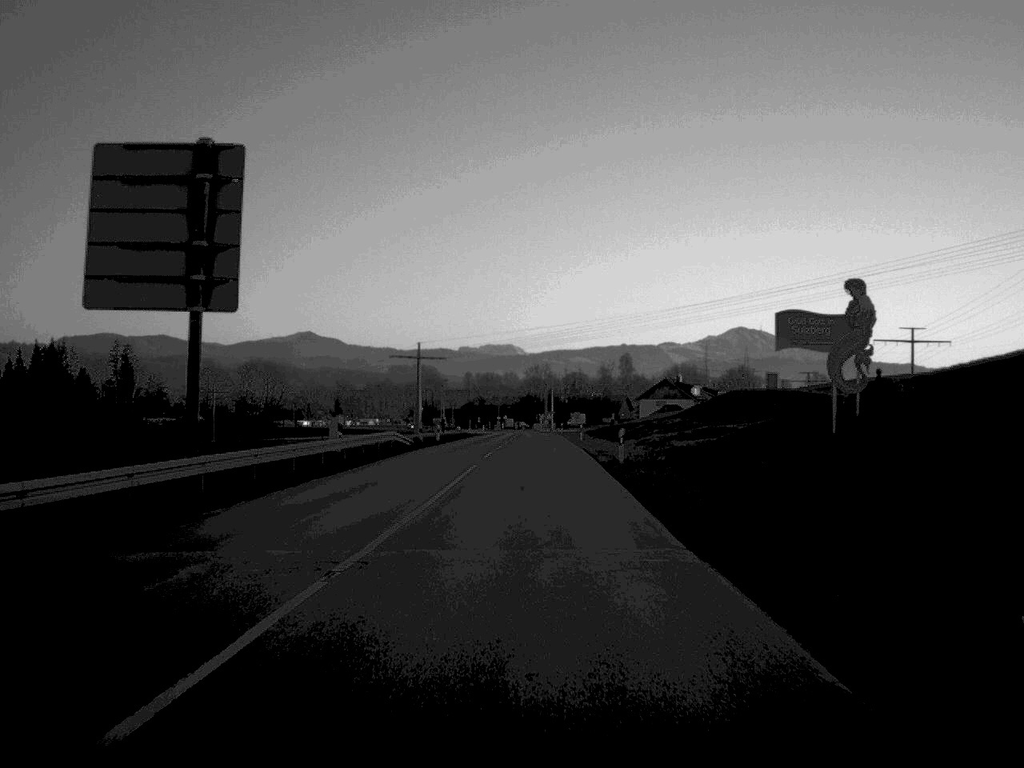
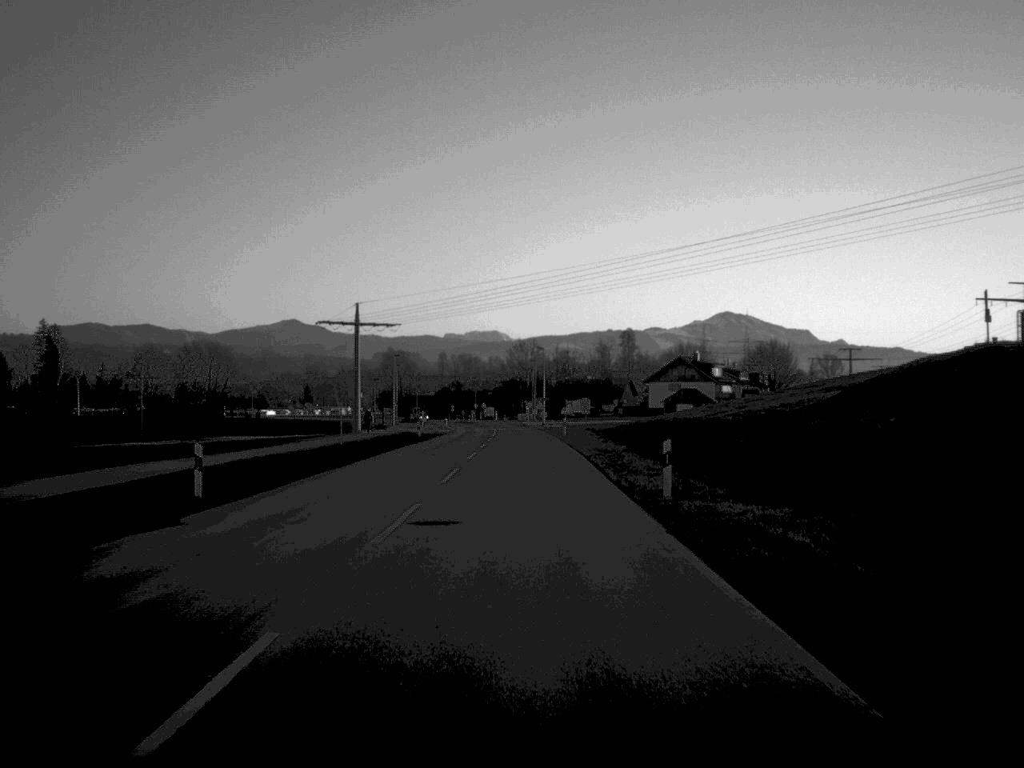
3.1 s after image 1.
(+0.5, +51.2) m; 0°
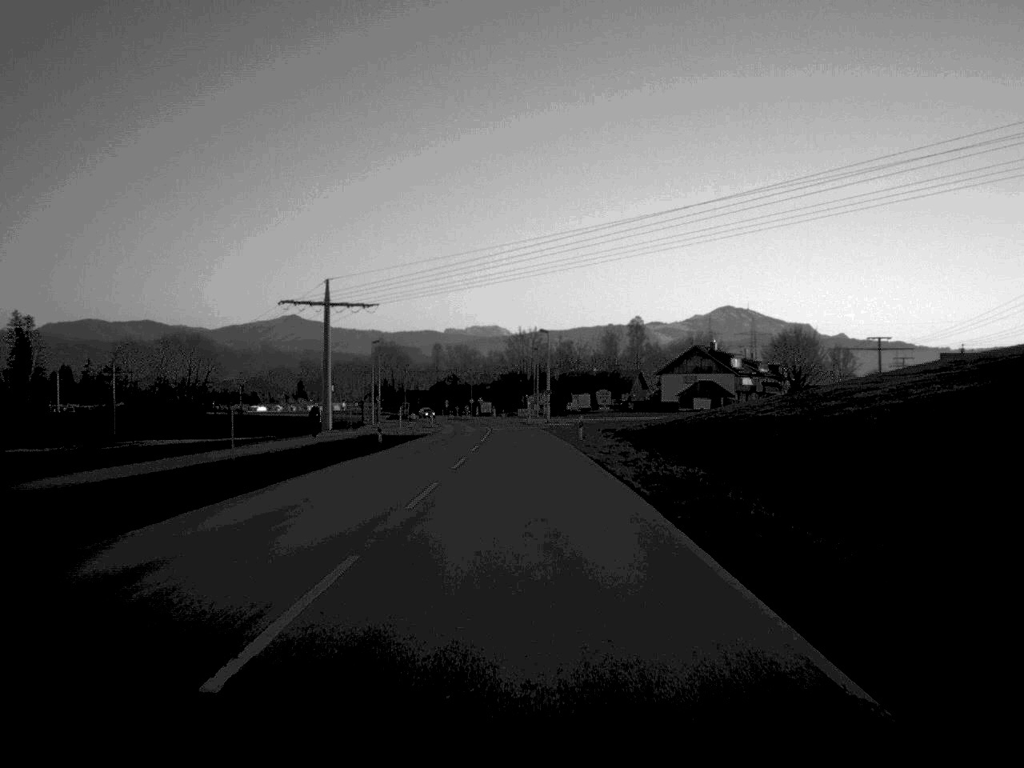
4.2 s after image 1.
(0.0, +19.9) m; 0°
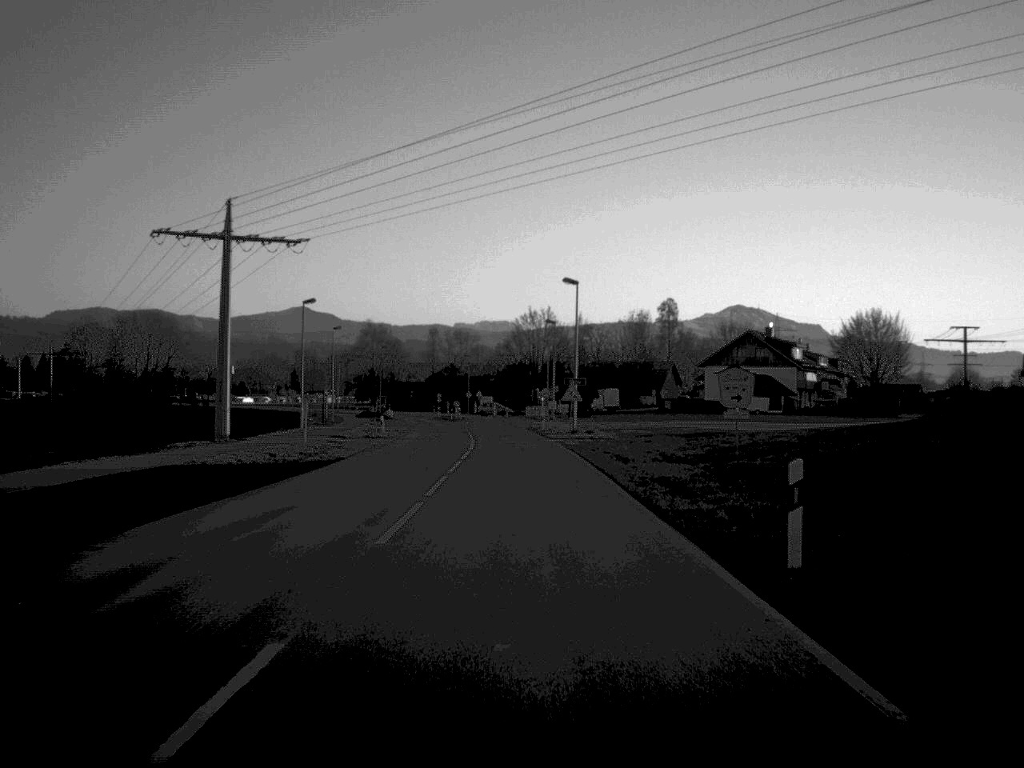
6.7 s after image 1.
(-0.1, +40.4) m; 0°
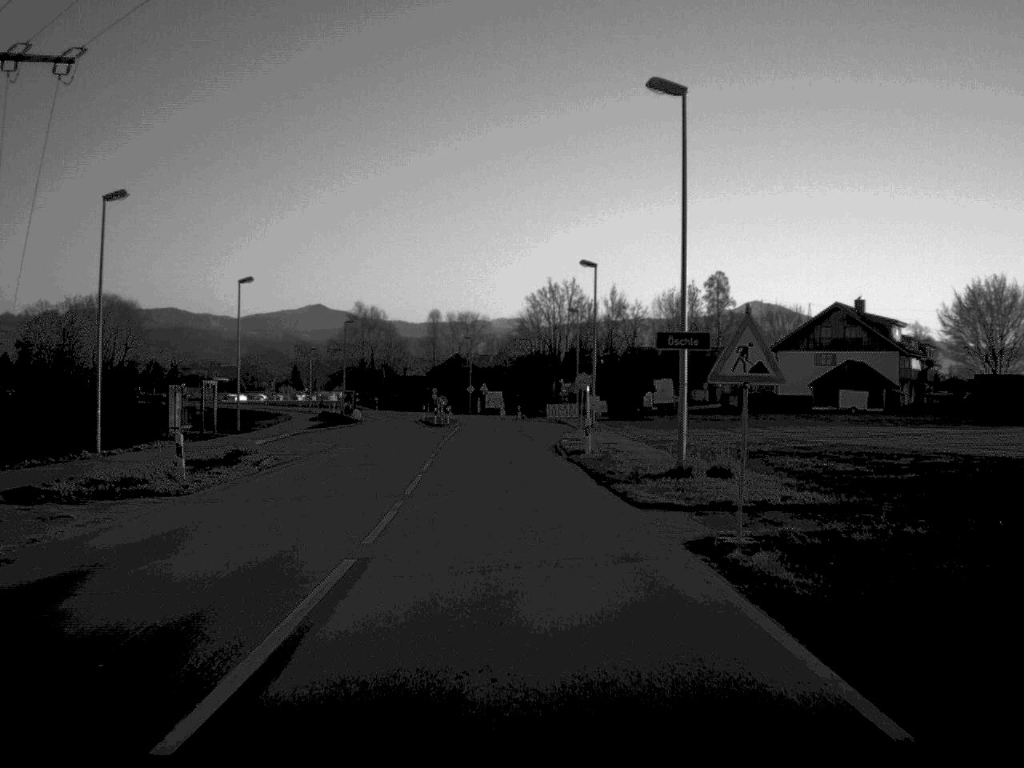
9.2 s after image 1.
(-0.2, +38.6) m; -1°
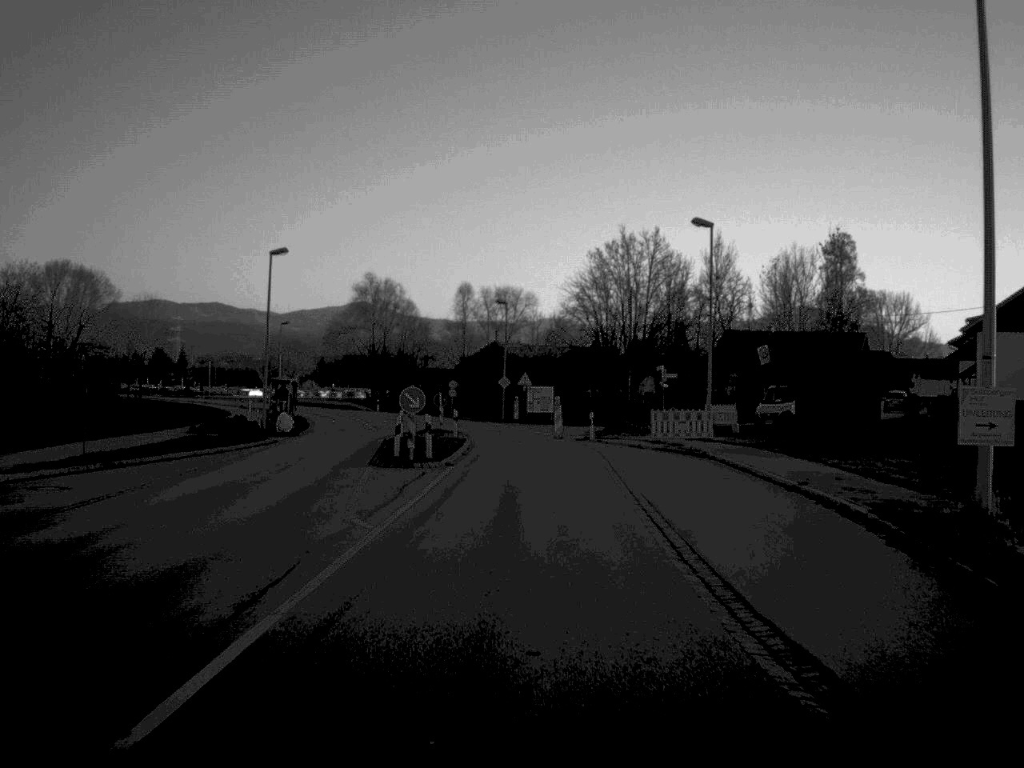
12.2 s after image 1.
(-1.1, +45.6) m; -2°
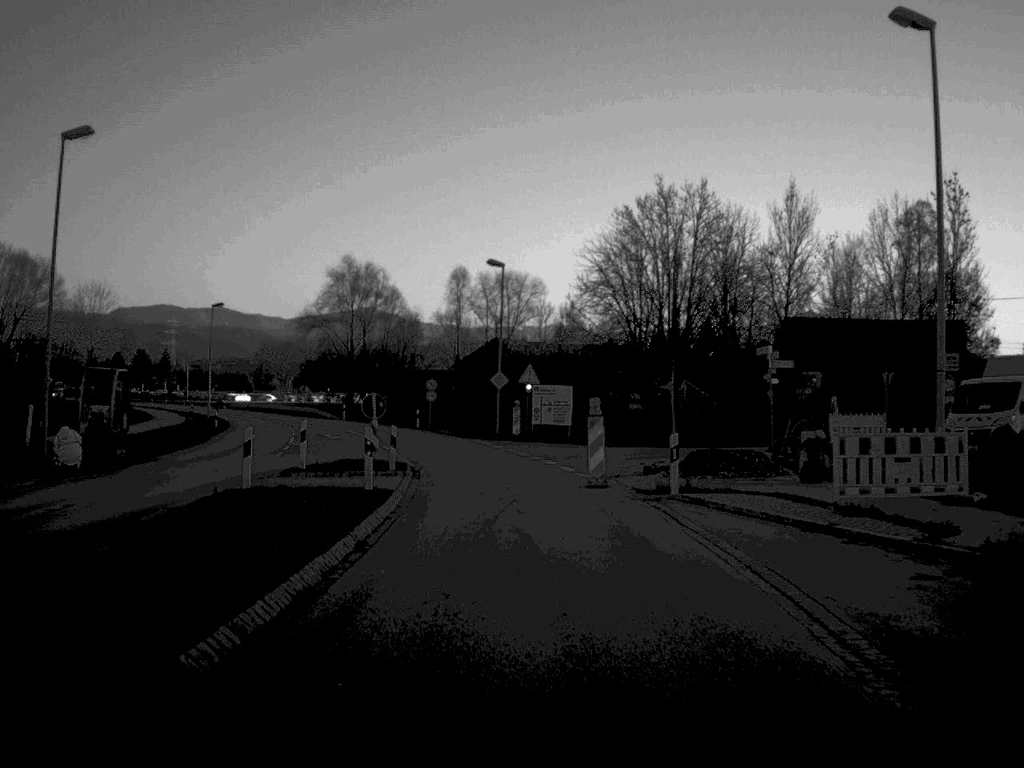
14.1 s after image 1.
(+0.1, +25.5) m; 0°
